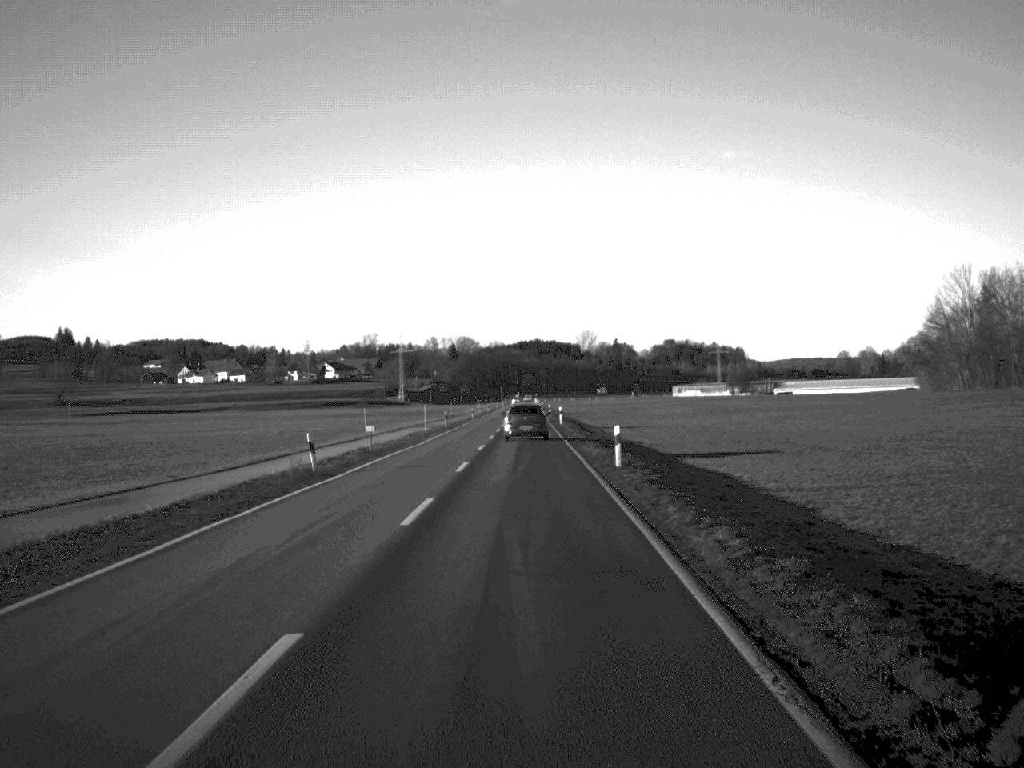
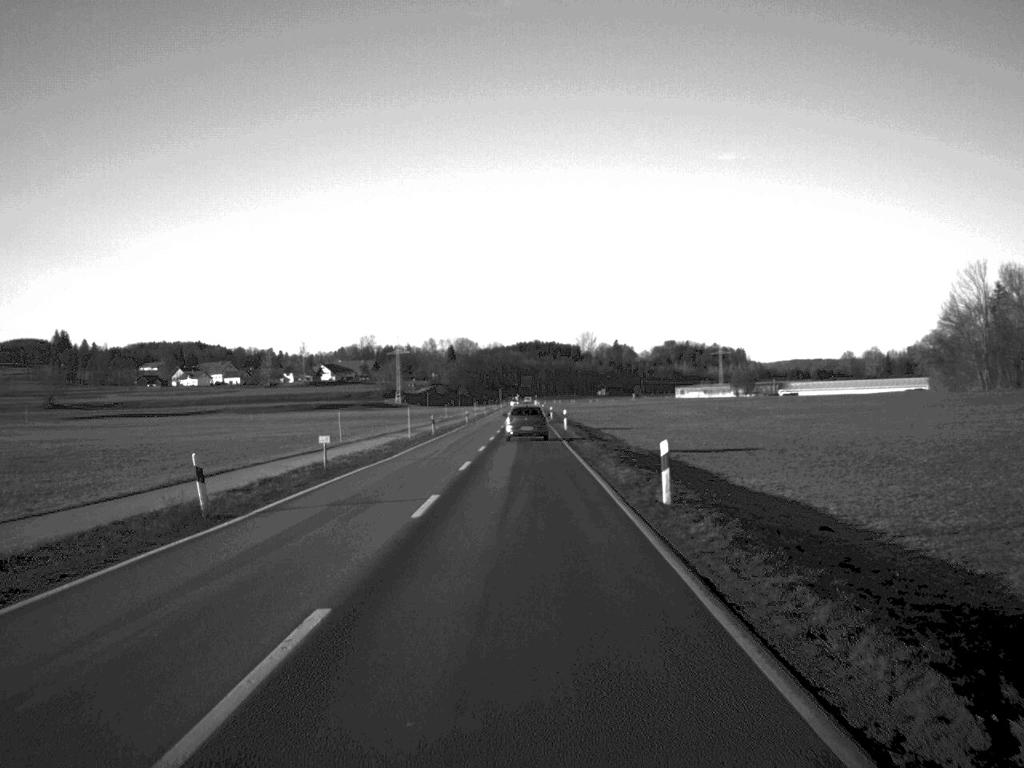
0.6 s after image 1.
(0.0, +10.6) m; 0°
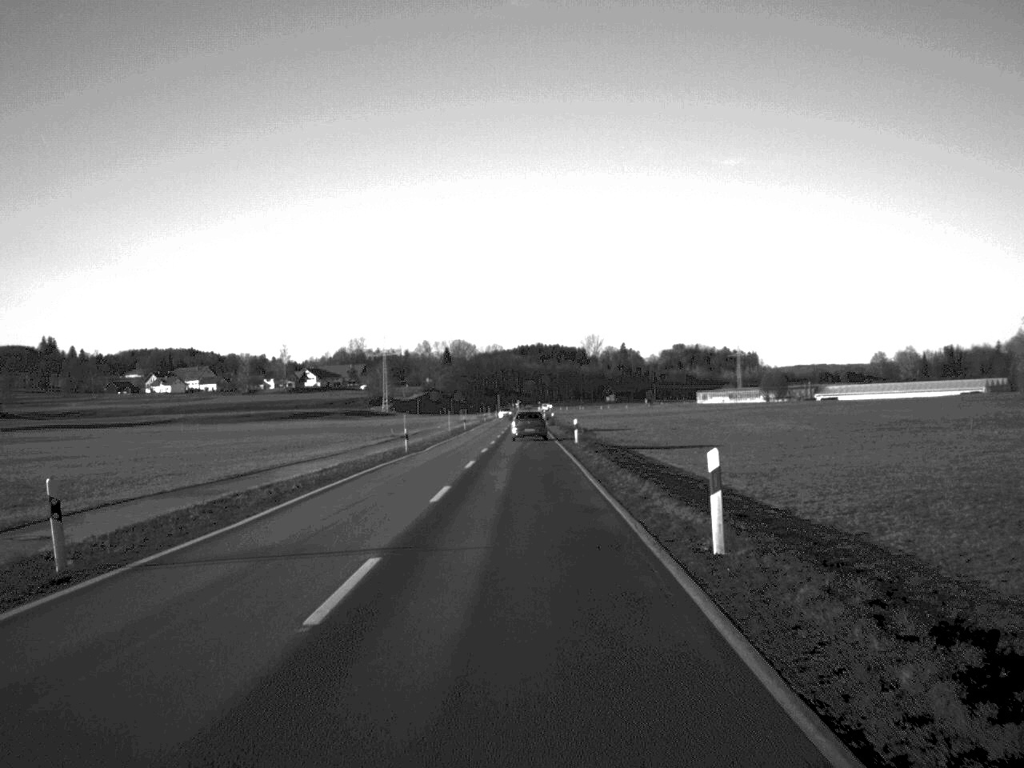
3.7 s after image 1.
(0.0, +55.9) m; 0°
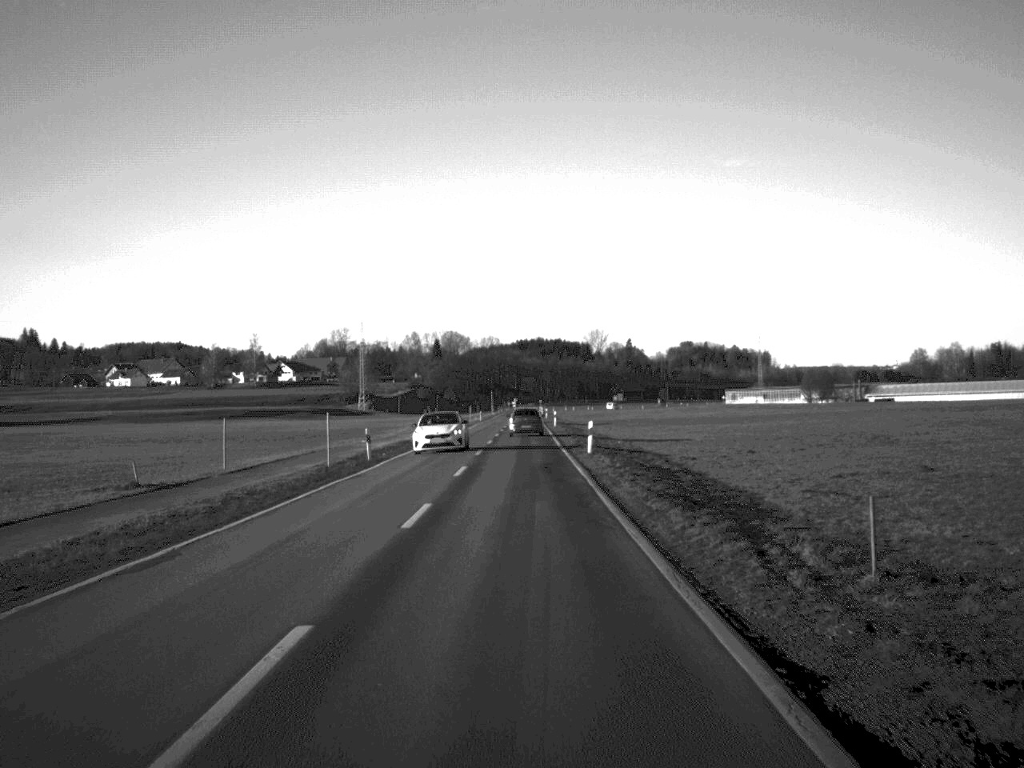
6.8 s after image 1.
(-0.1, +63.8) m; 0°
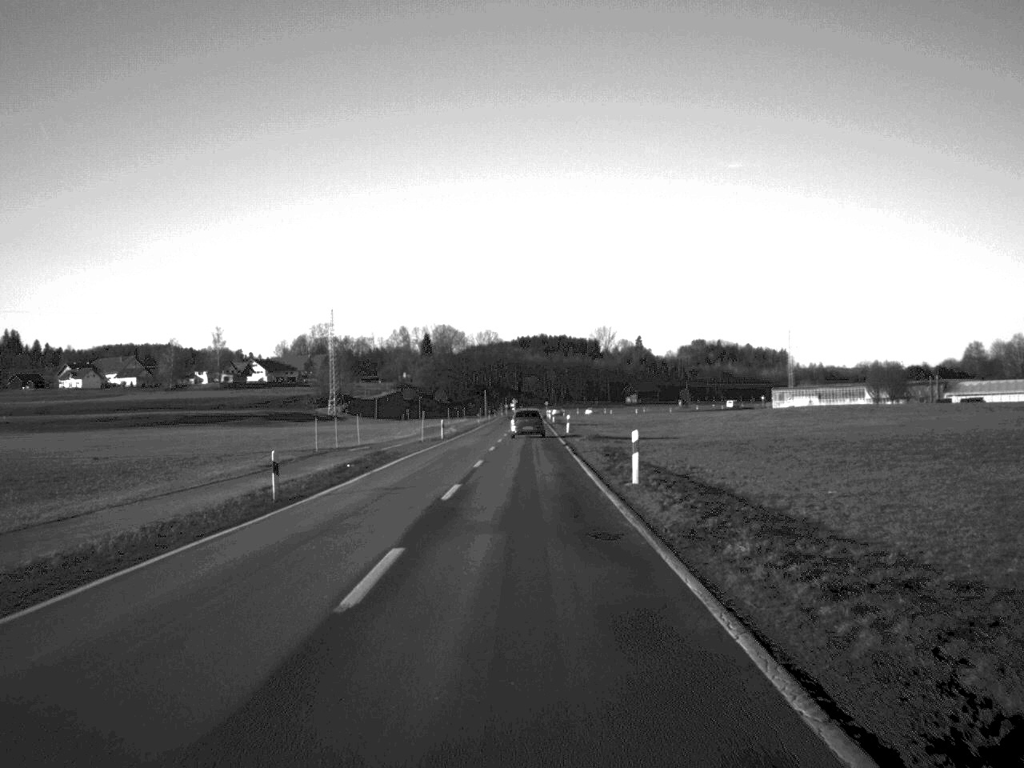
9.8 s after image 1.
(-0.2, +66.4) m; 0°
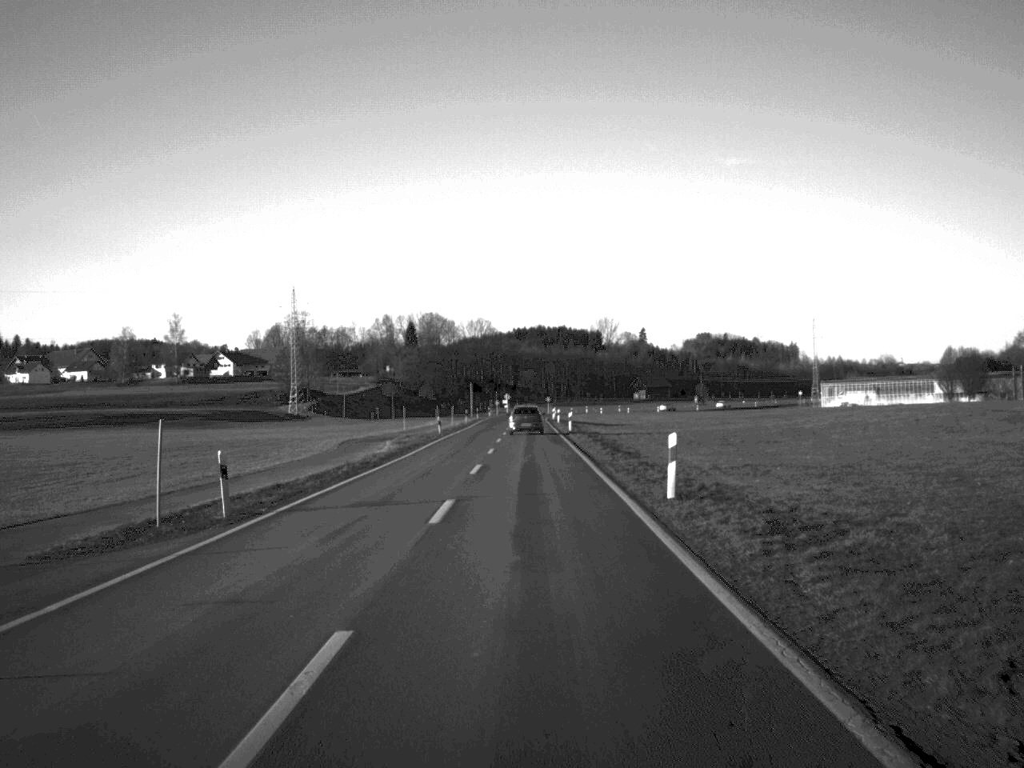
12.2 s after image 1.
(-0.1, +52.6) m; 0°
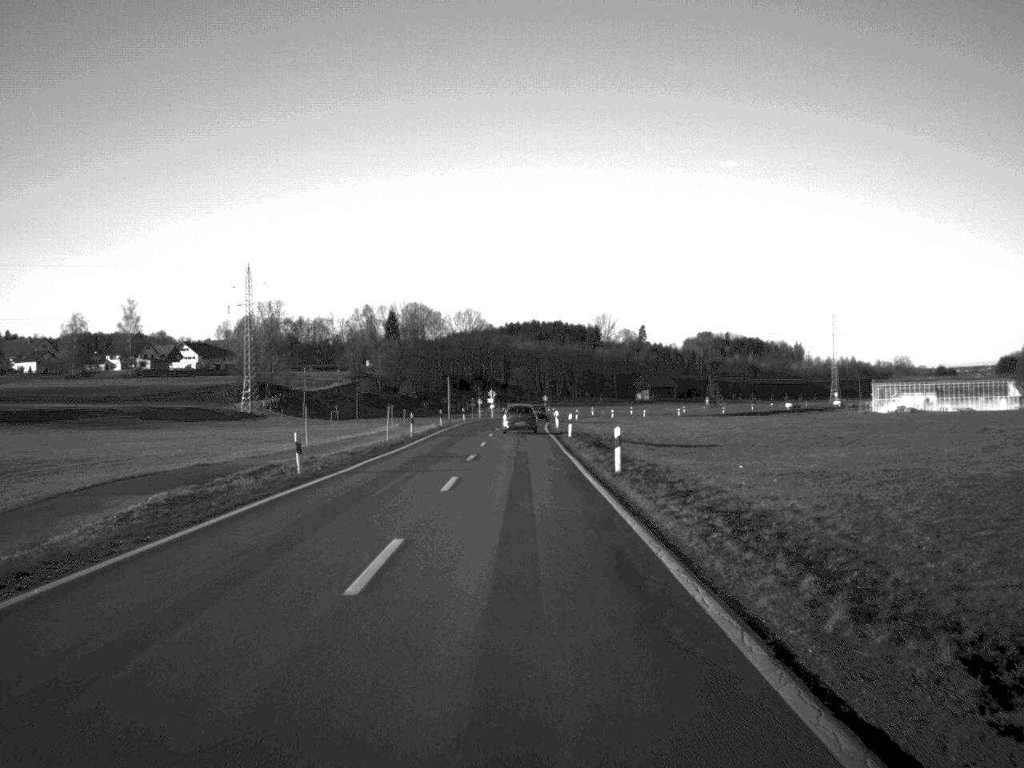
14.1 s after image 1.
(+0.2, +41.8) m; 0°
